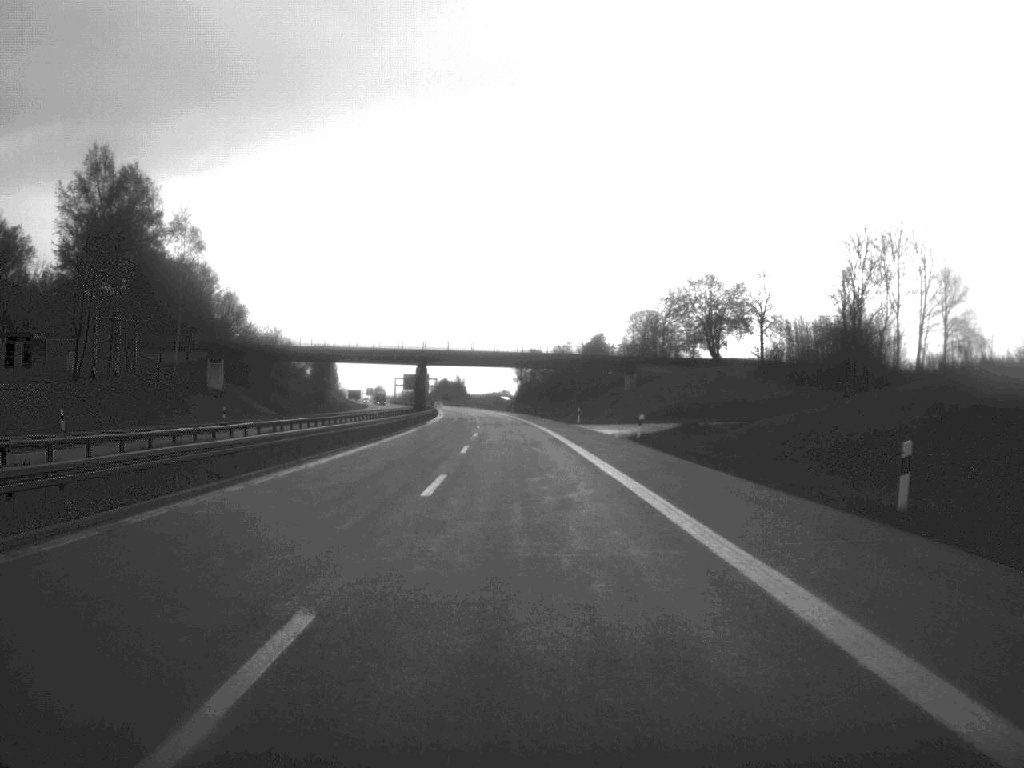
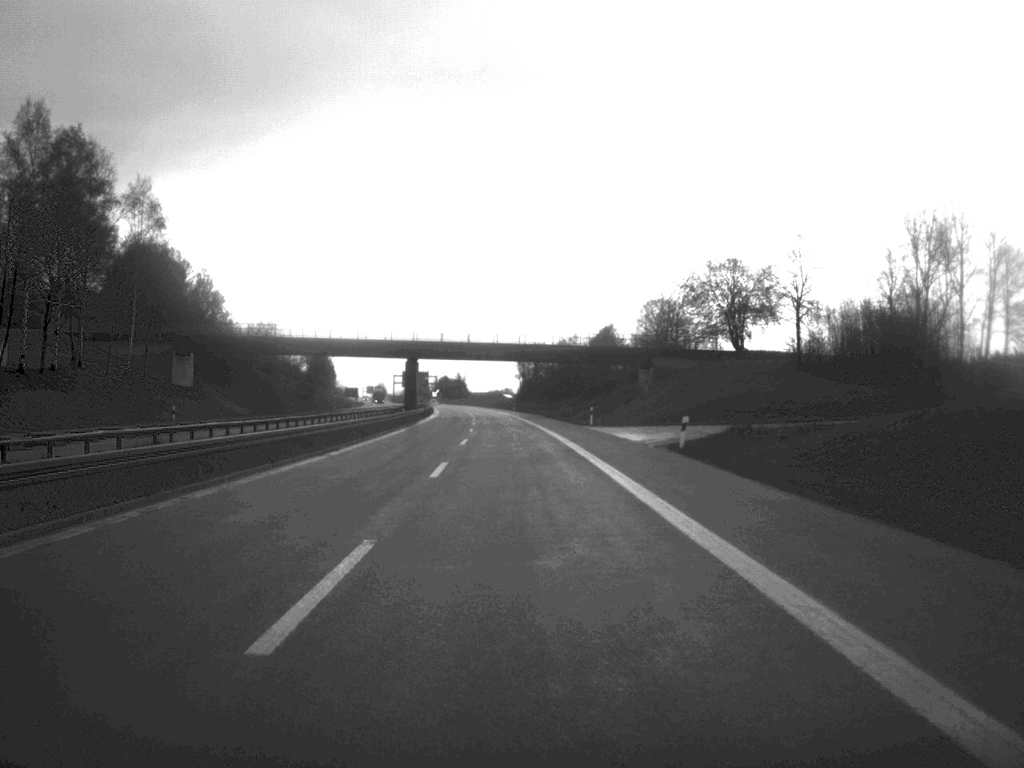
(0.0, +13.5) m; 0°
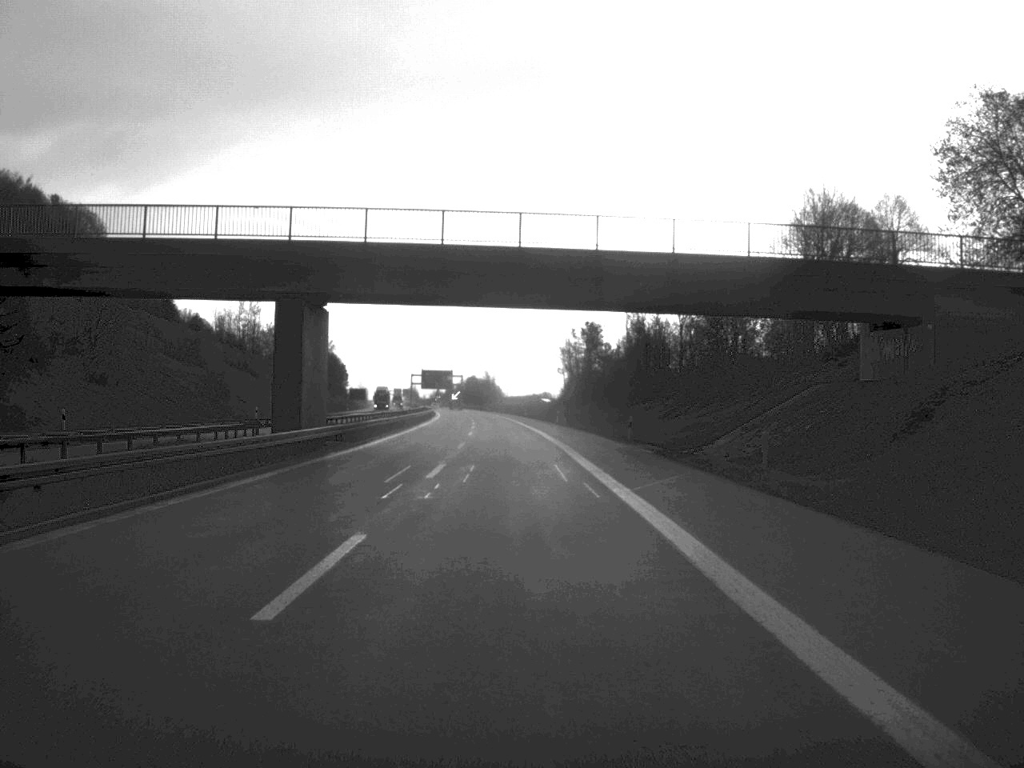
(-1.1, +69.9) m; -2°
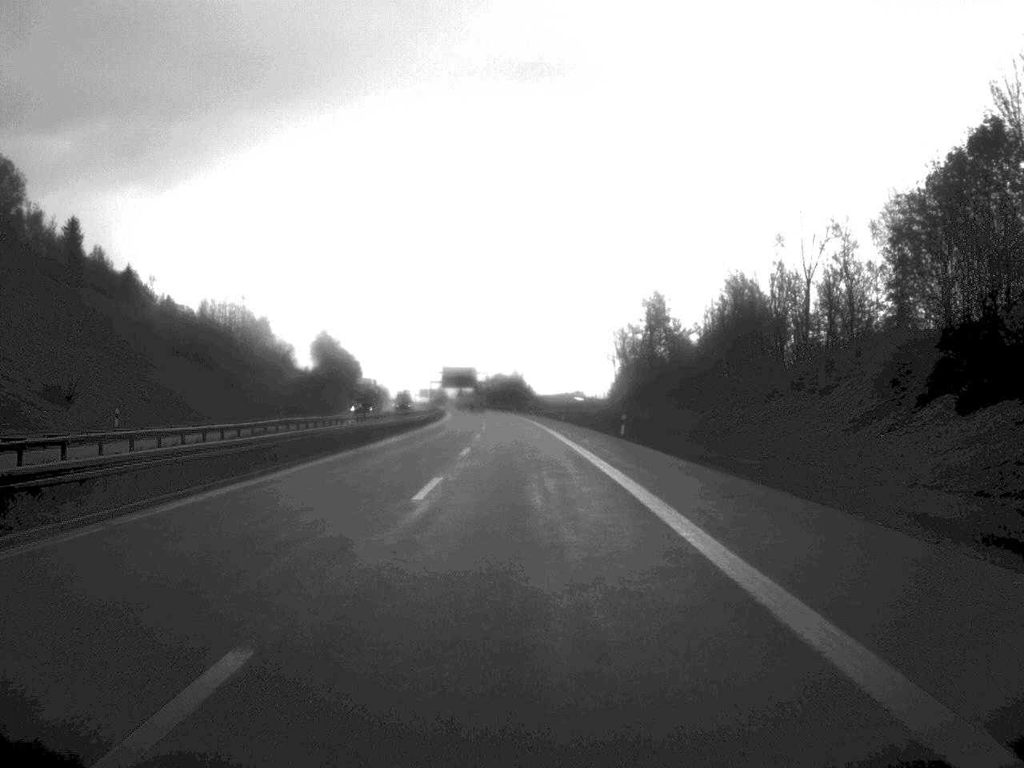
(-0.5, +42.2) m; -2°
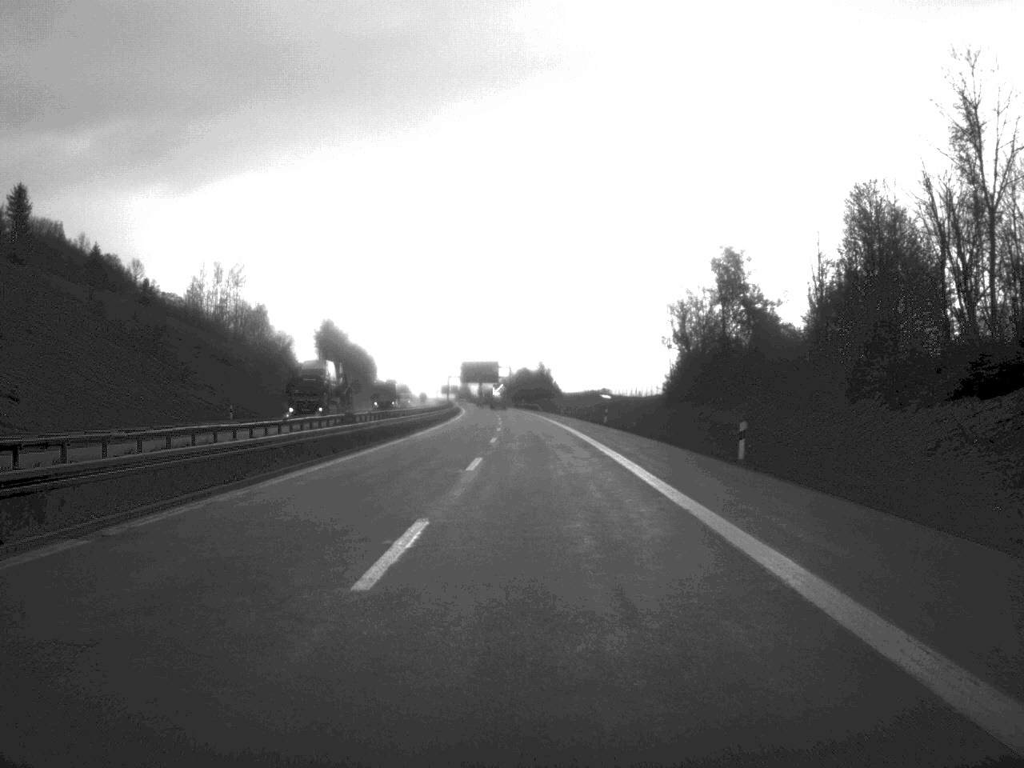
(-0.3, +27.1) m; -1°
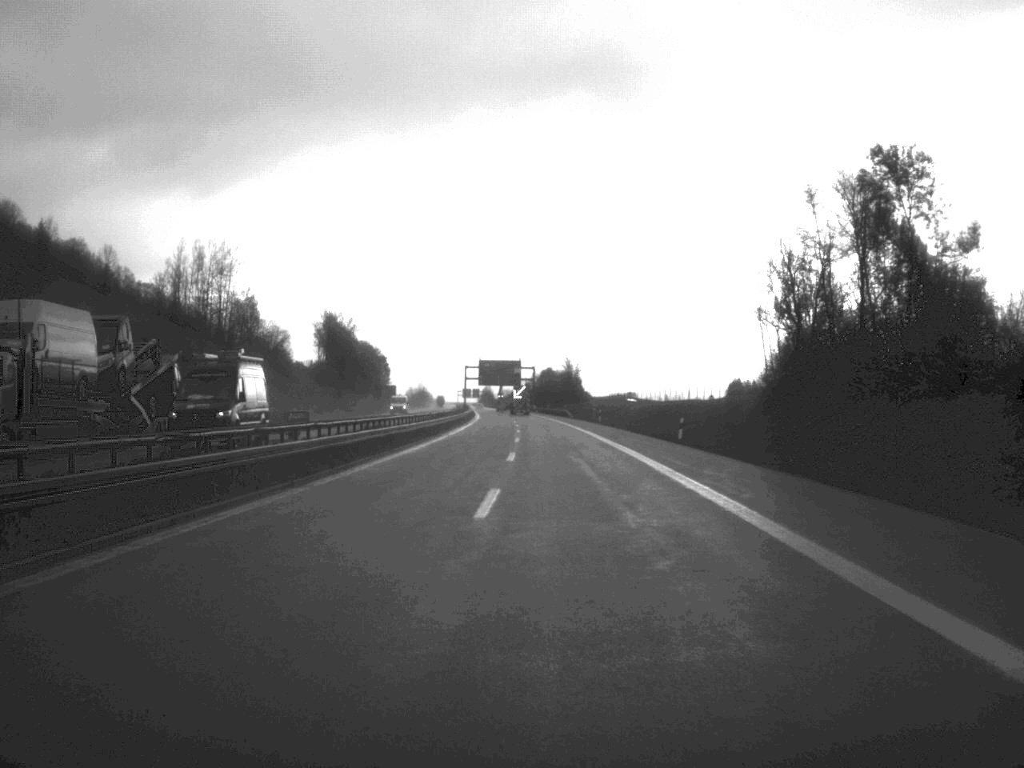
(-0.3, +29.0) m; -1°
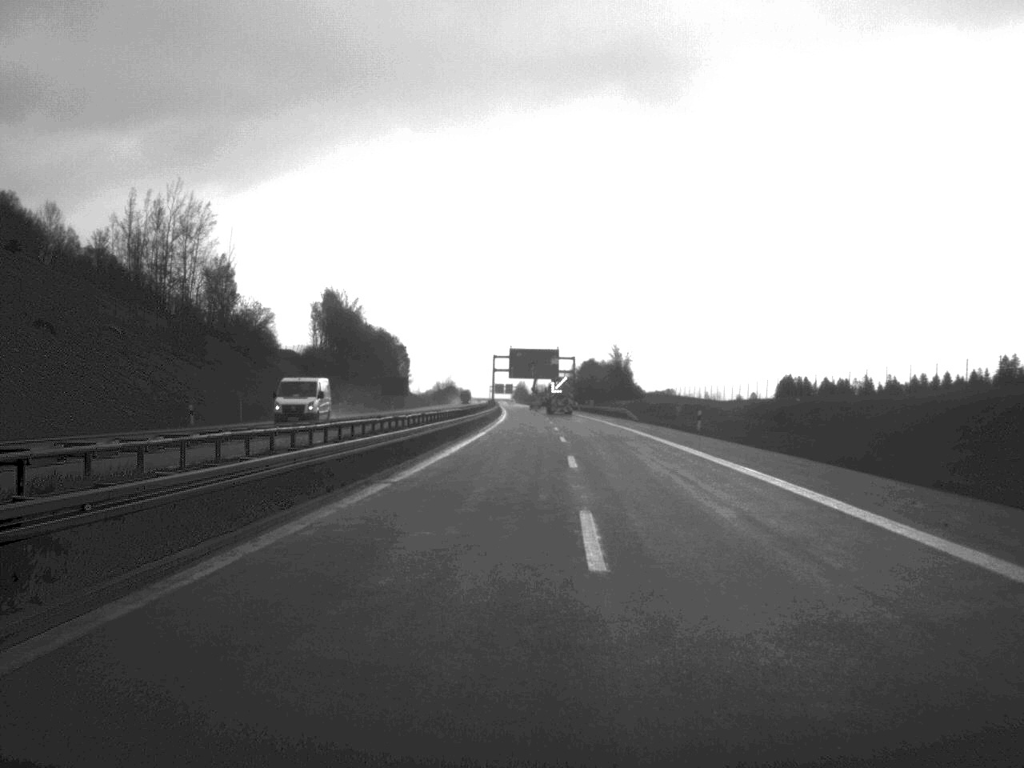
(-0.7, +41.0) m; -2°
